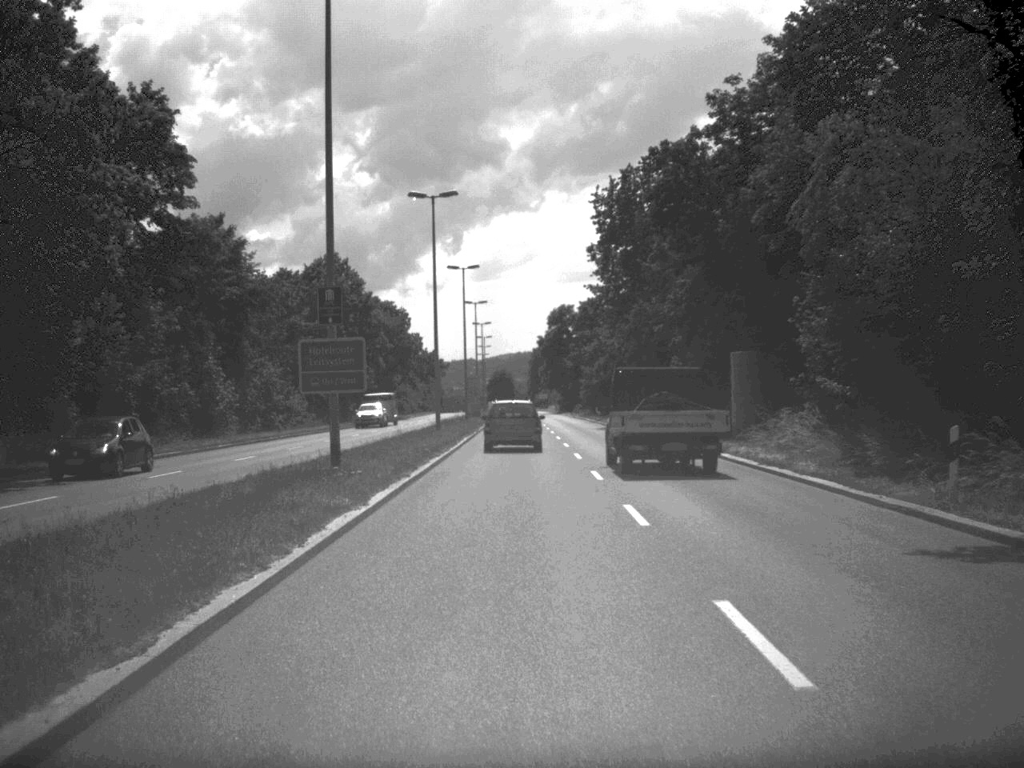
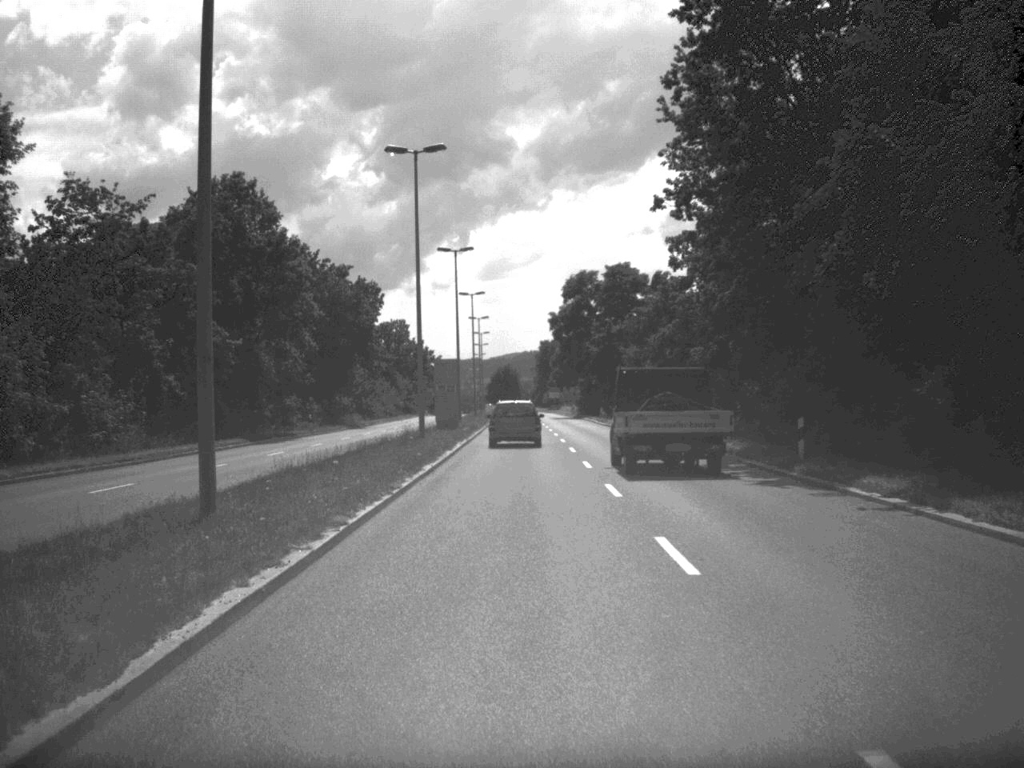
(-0.1, +39.5) m; 0°
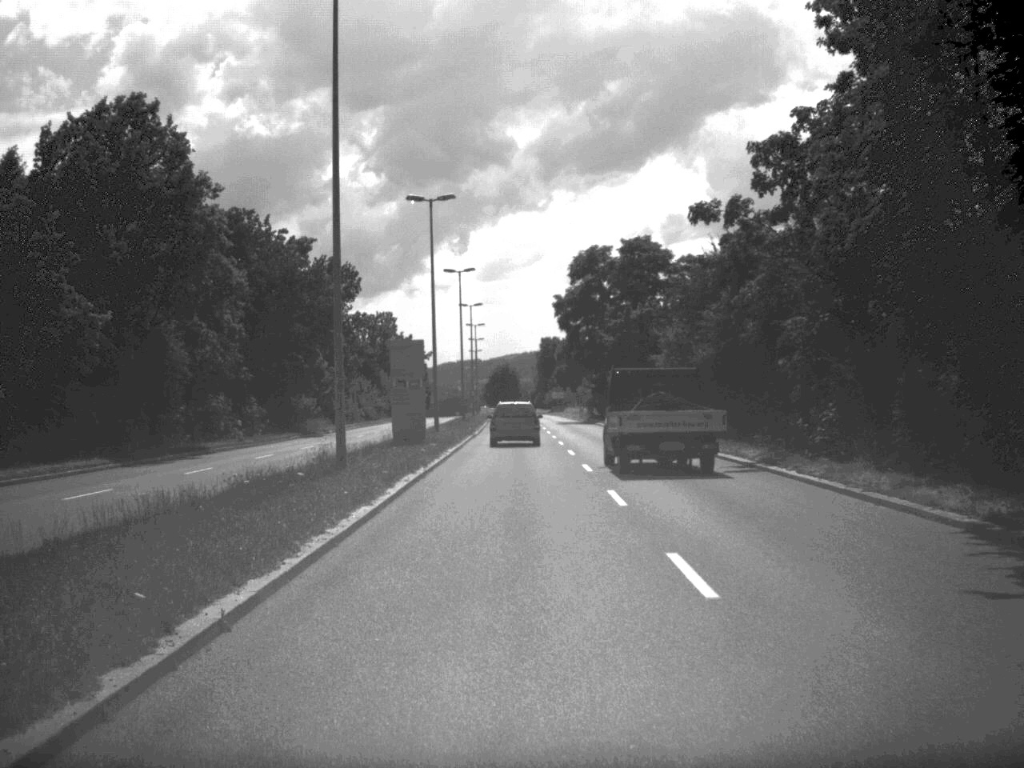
(0.0, +19.0) m; 0°
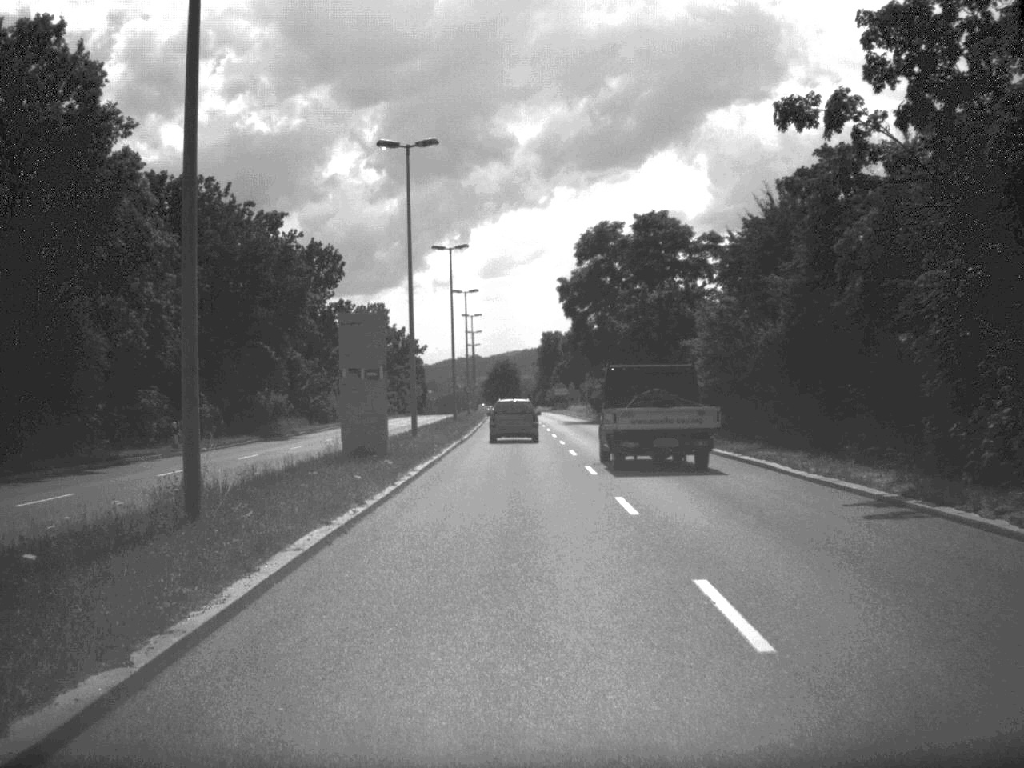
(0.0, +11.1) m; 0°
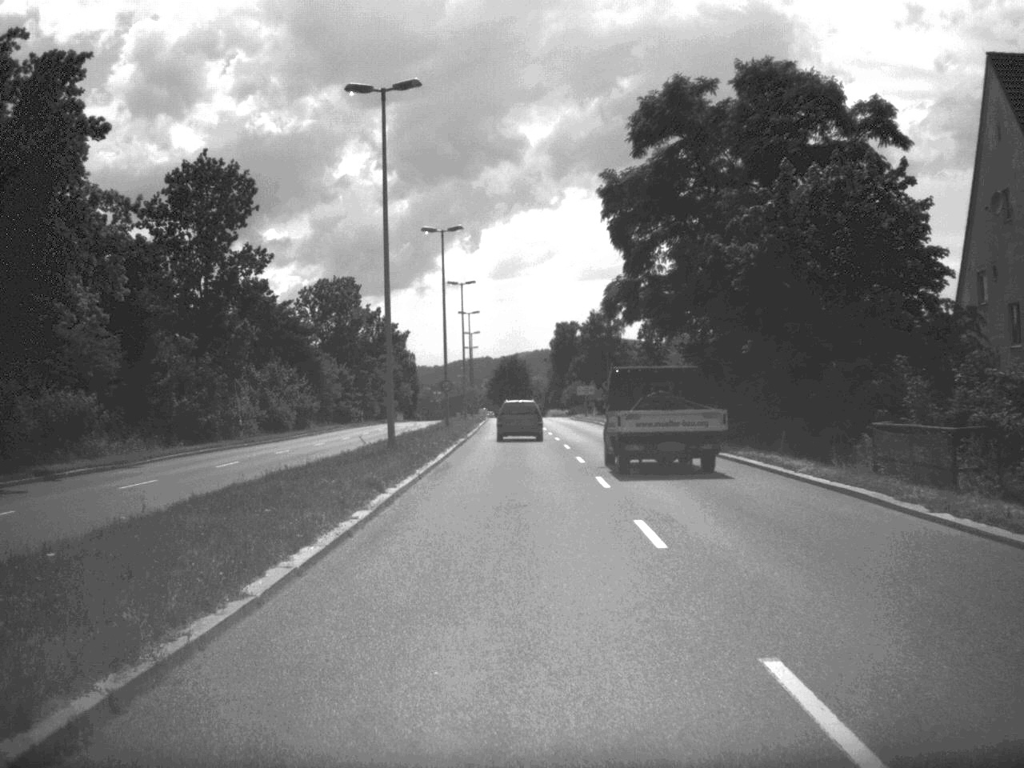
(-0.1, +38.2) m; -1°
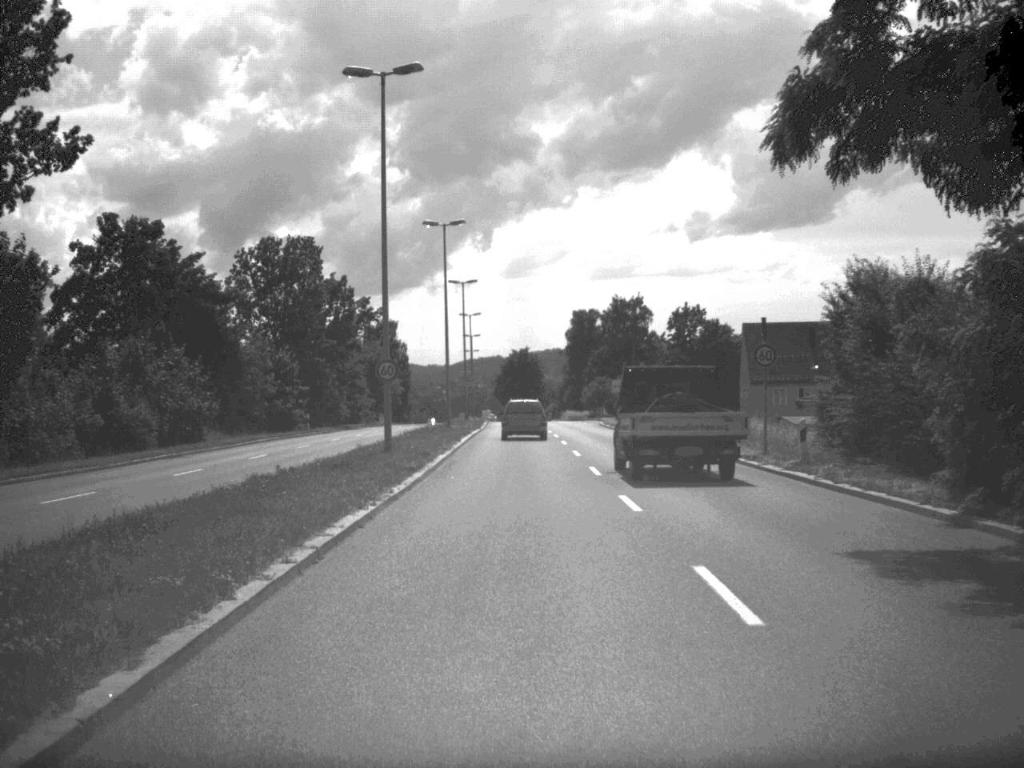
(-0.1, +31.3) m; -1°
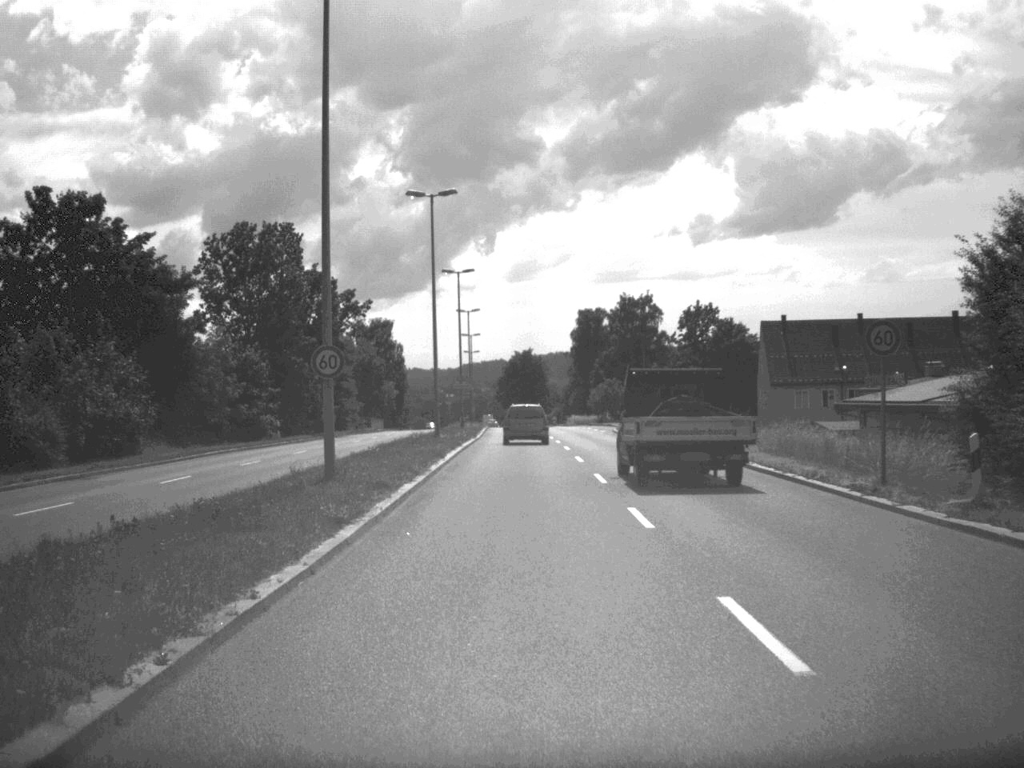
(0.0, +10.2) m; 0°
